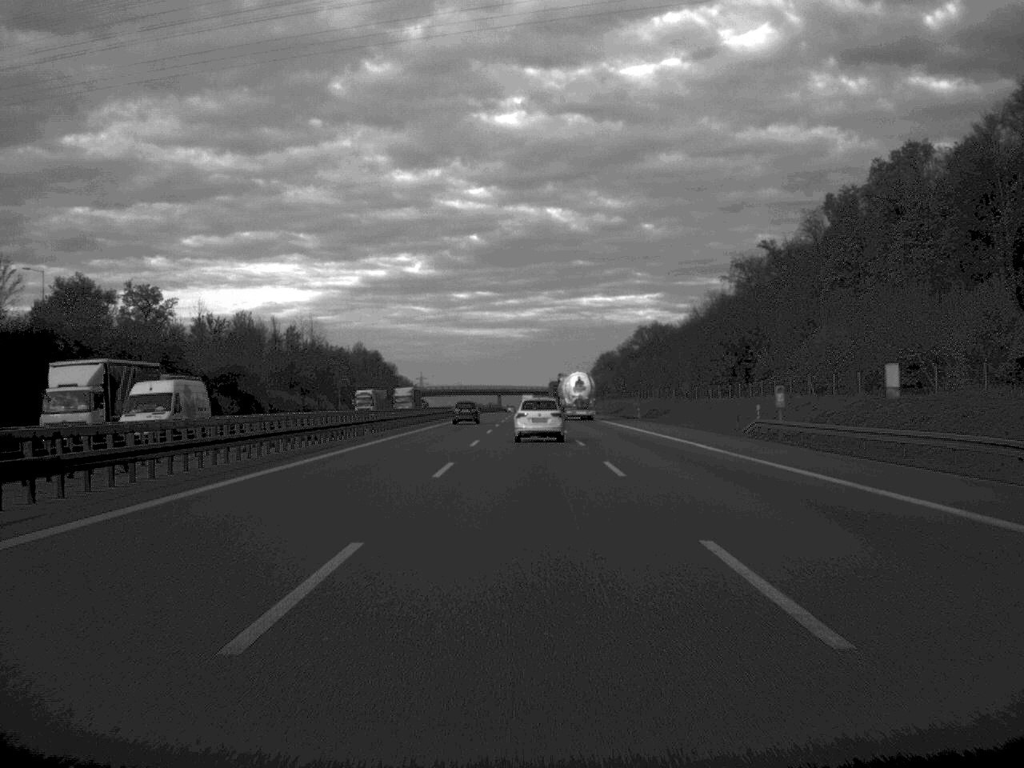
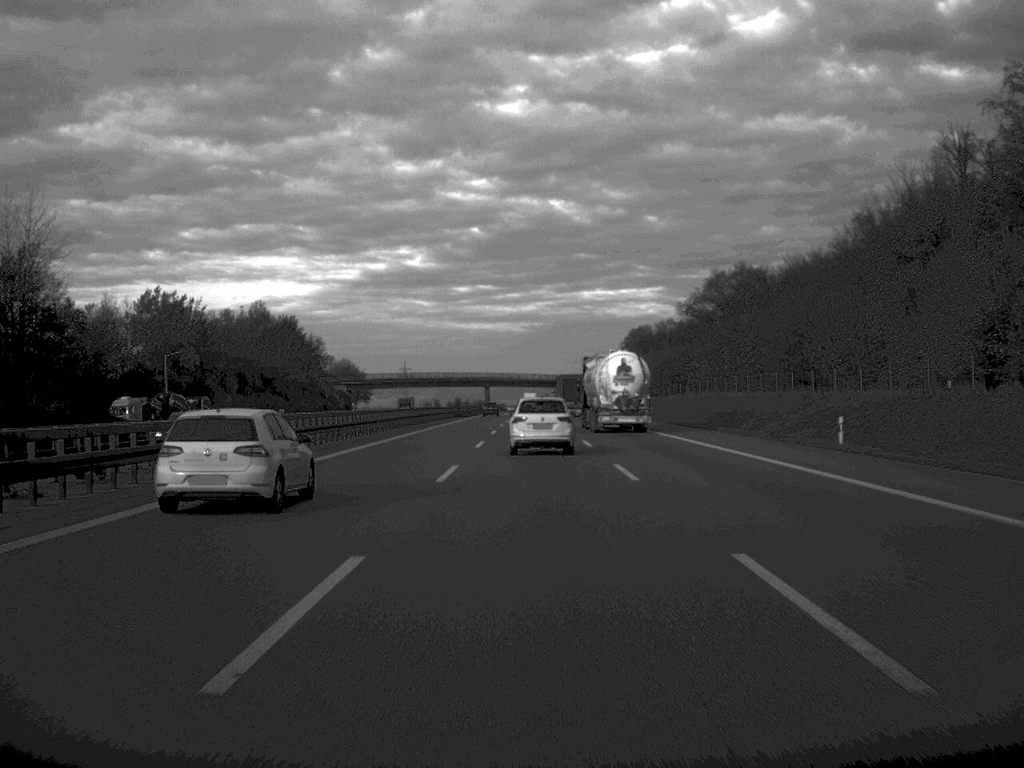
(-0.2, +126.0) m; 0°
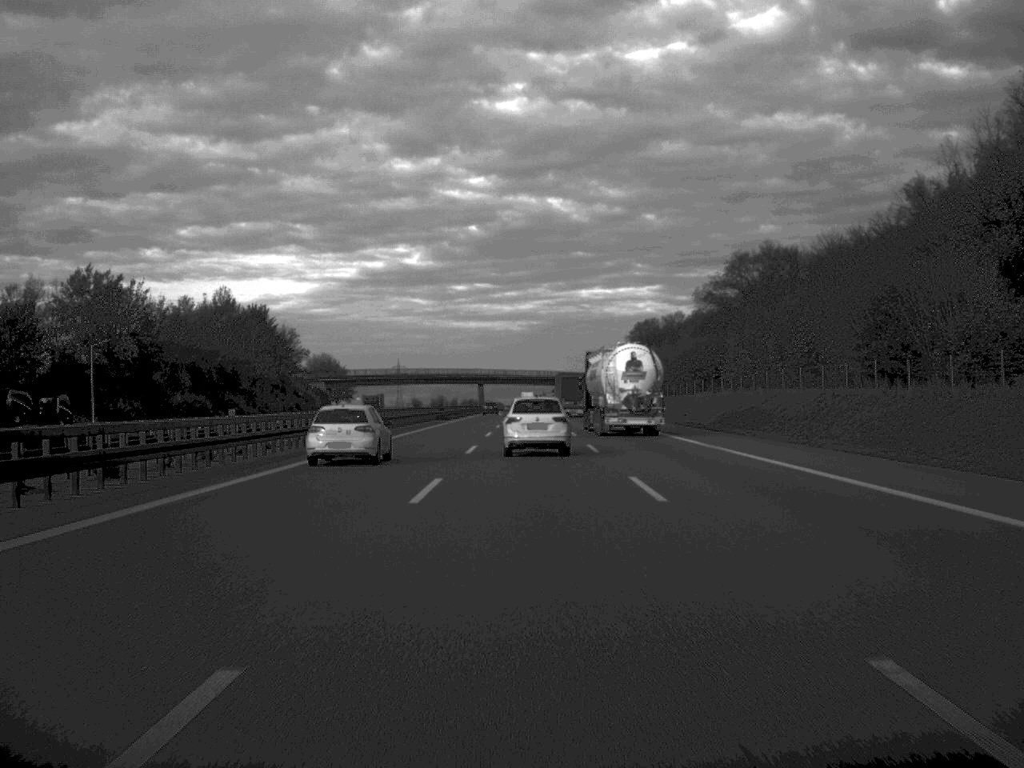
(0.0, +23.1) m; 0°
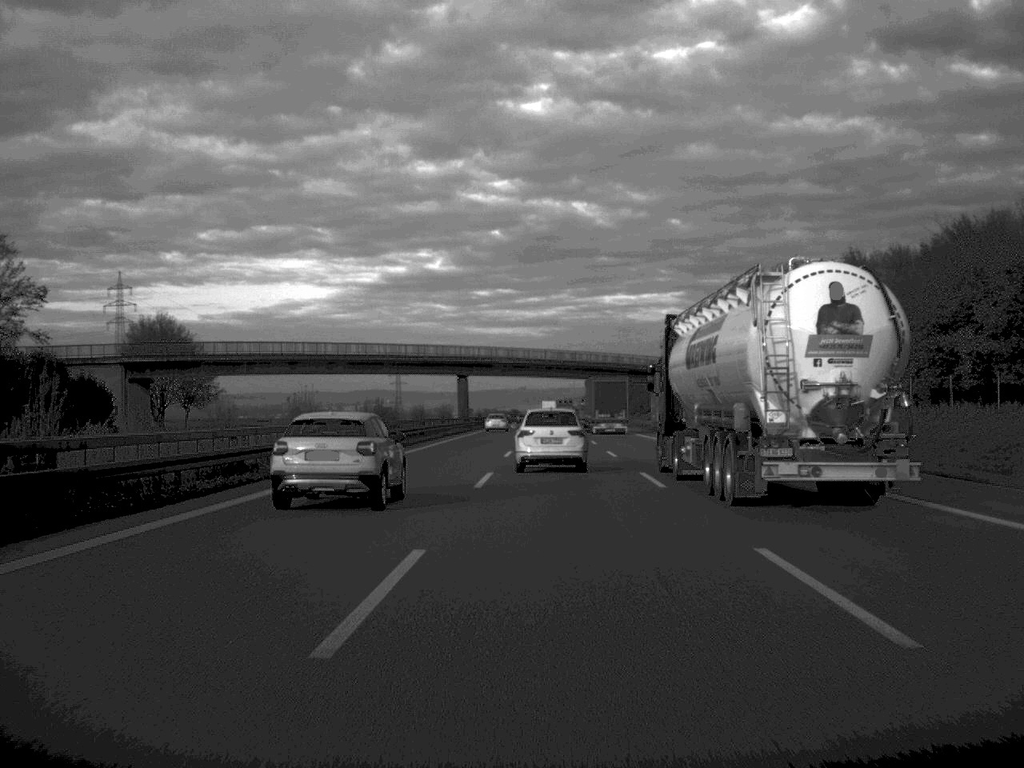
(-0.4, +118.3) m; -1°
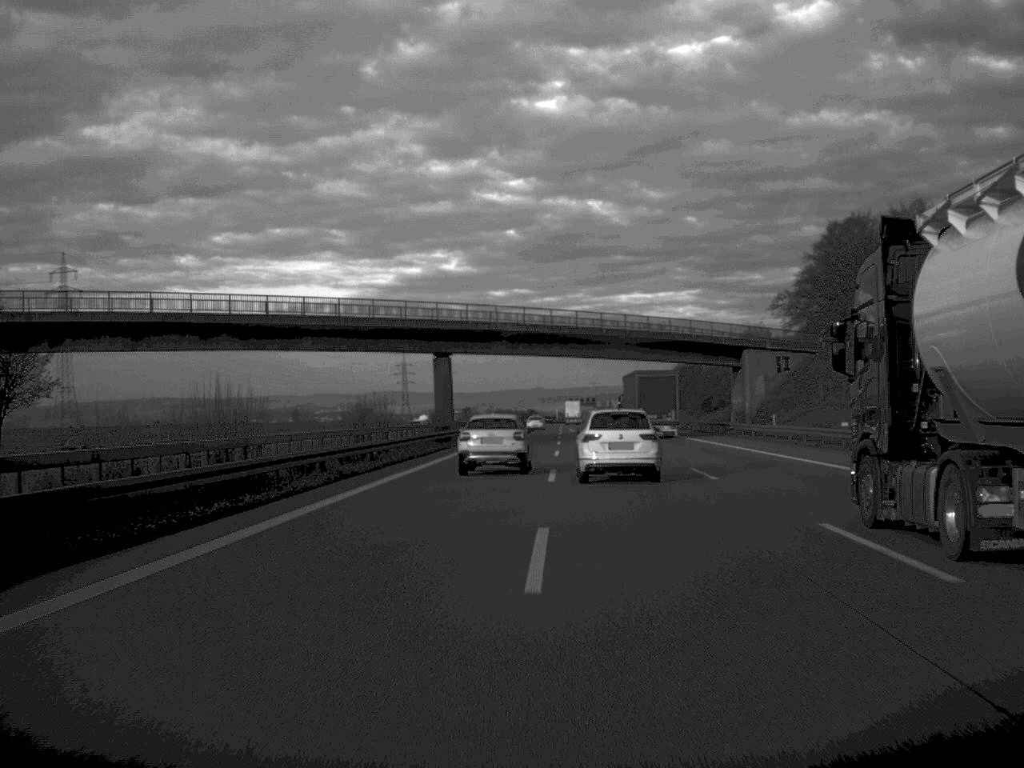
(-0.4, +50.9) m; -1°
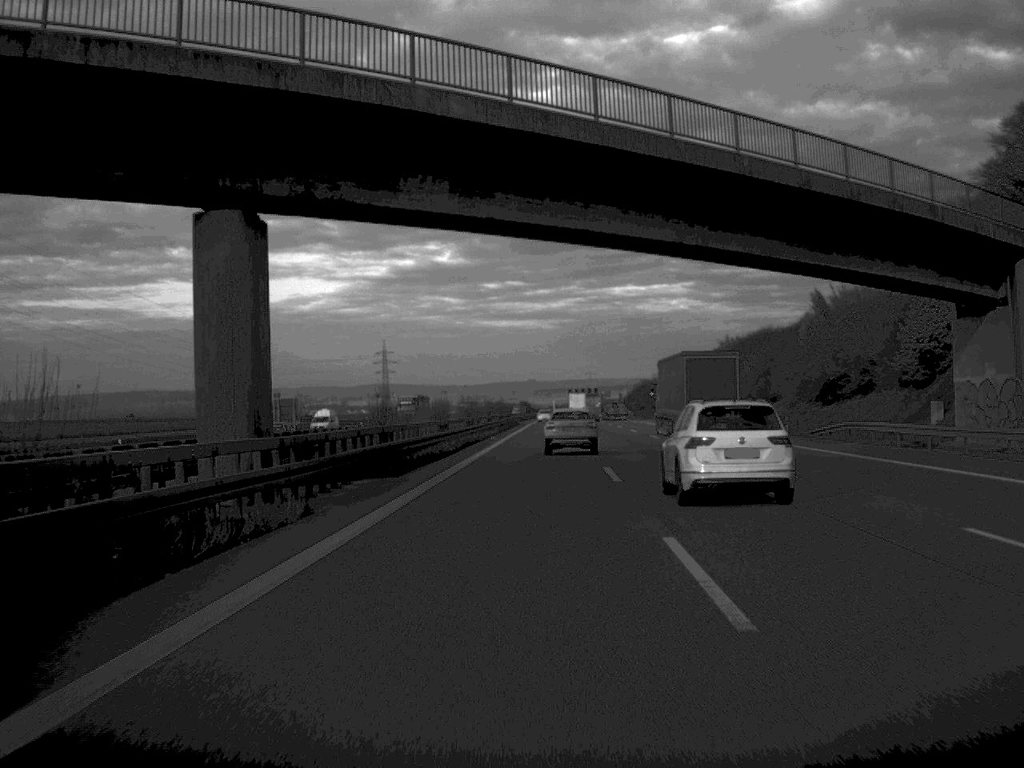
(0.0, +55.8) m; 0°
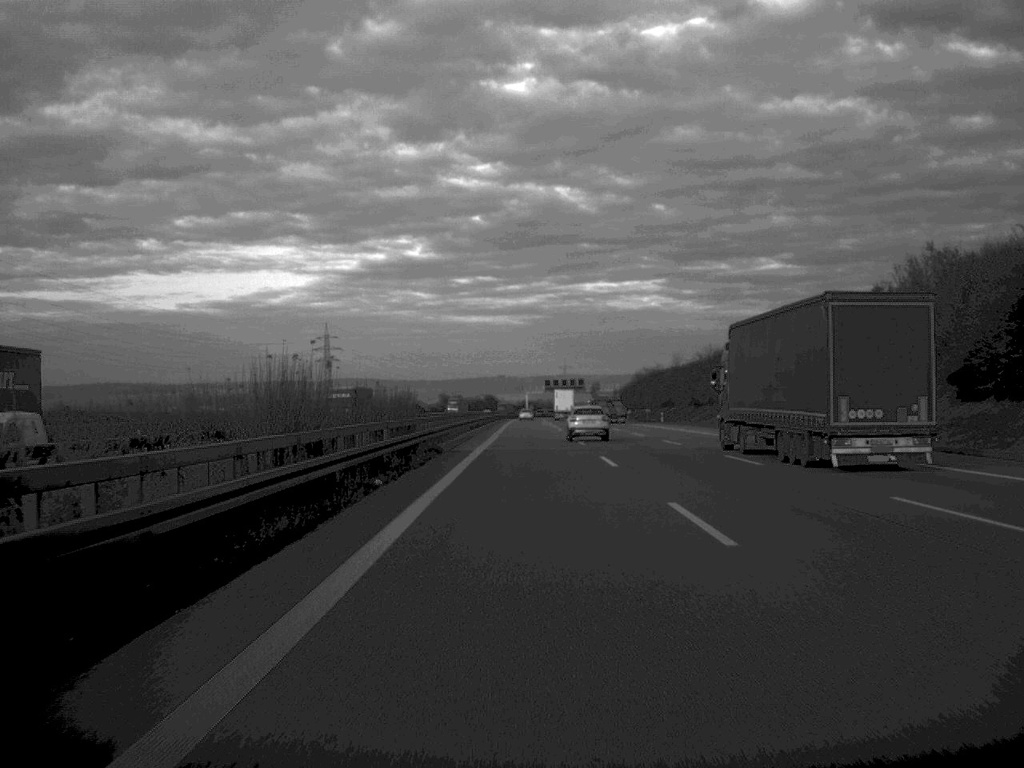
(+1.0, +84.4) m; +1°
